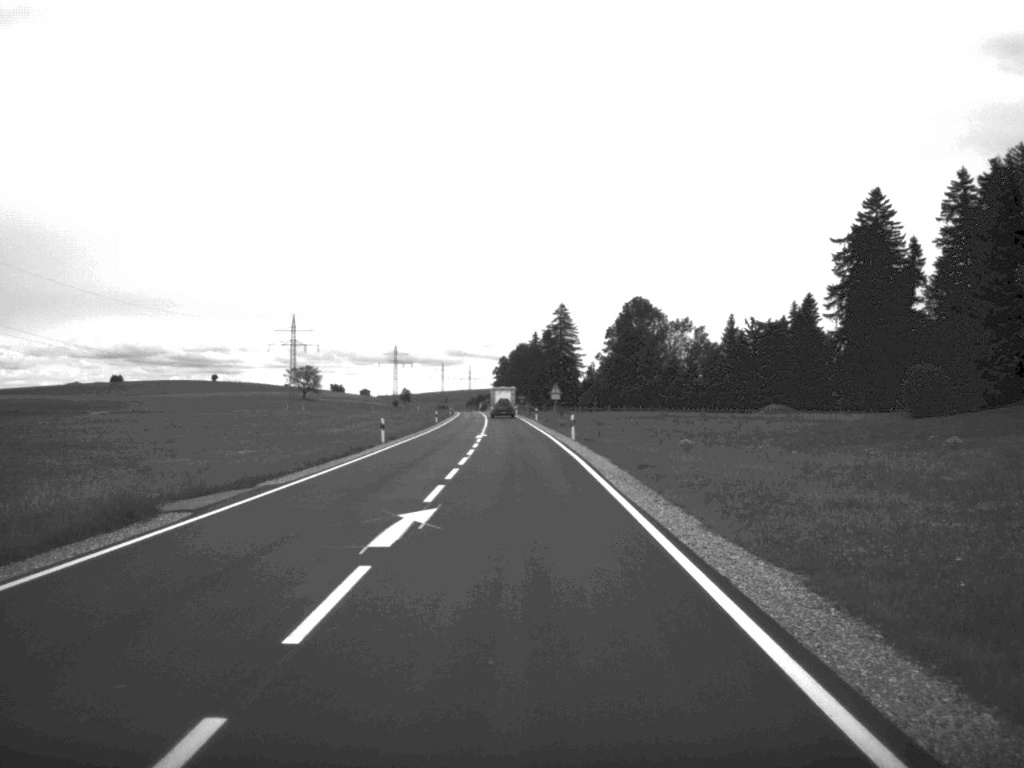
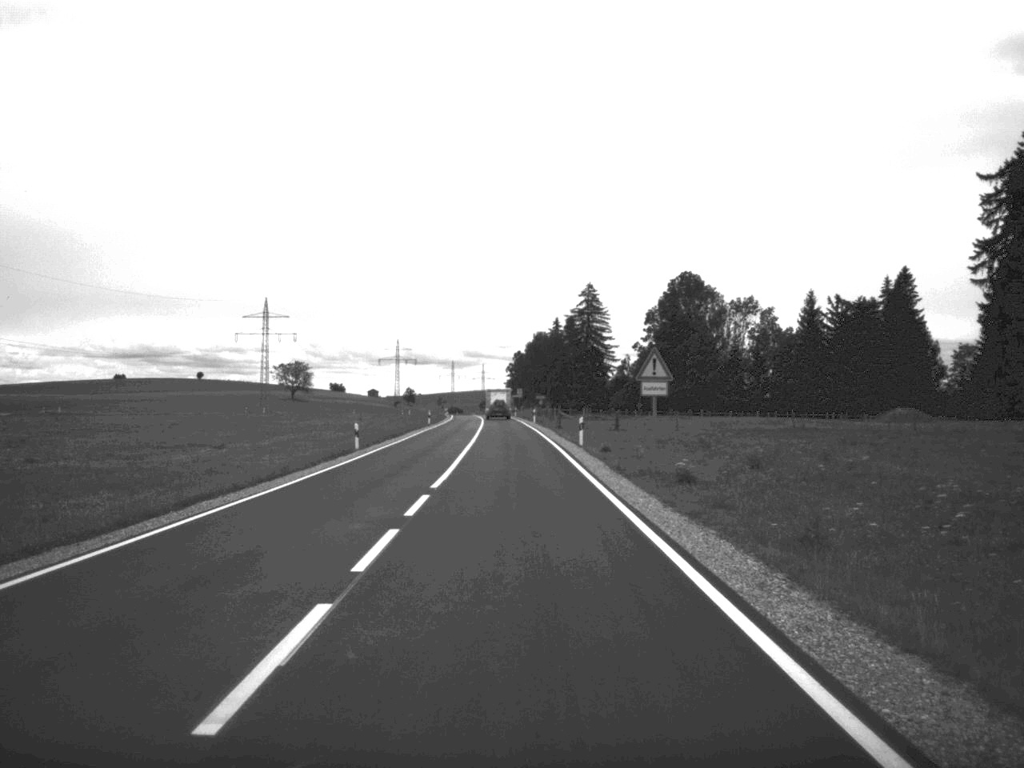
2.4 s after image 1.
(-0.5, +55.6) m; -1°
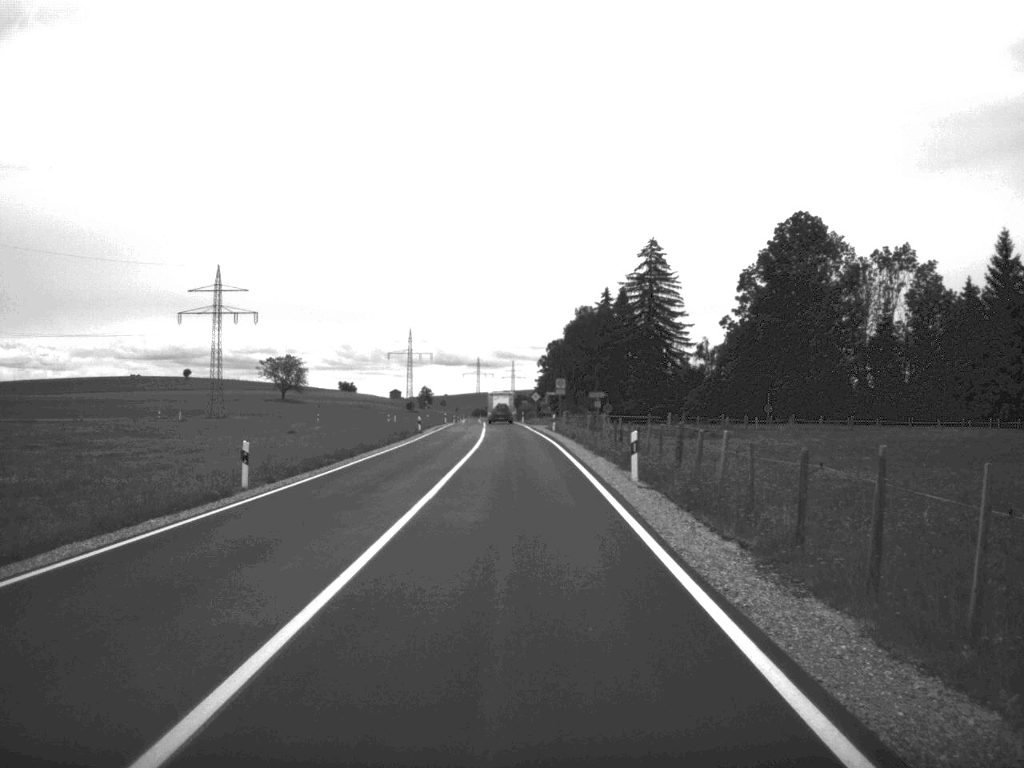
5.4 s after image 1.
(-0.9, +68.7) m; -2°
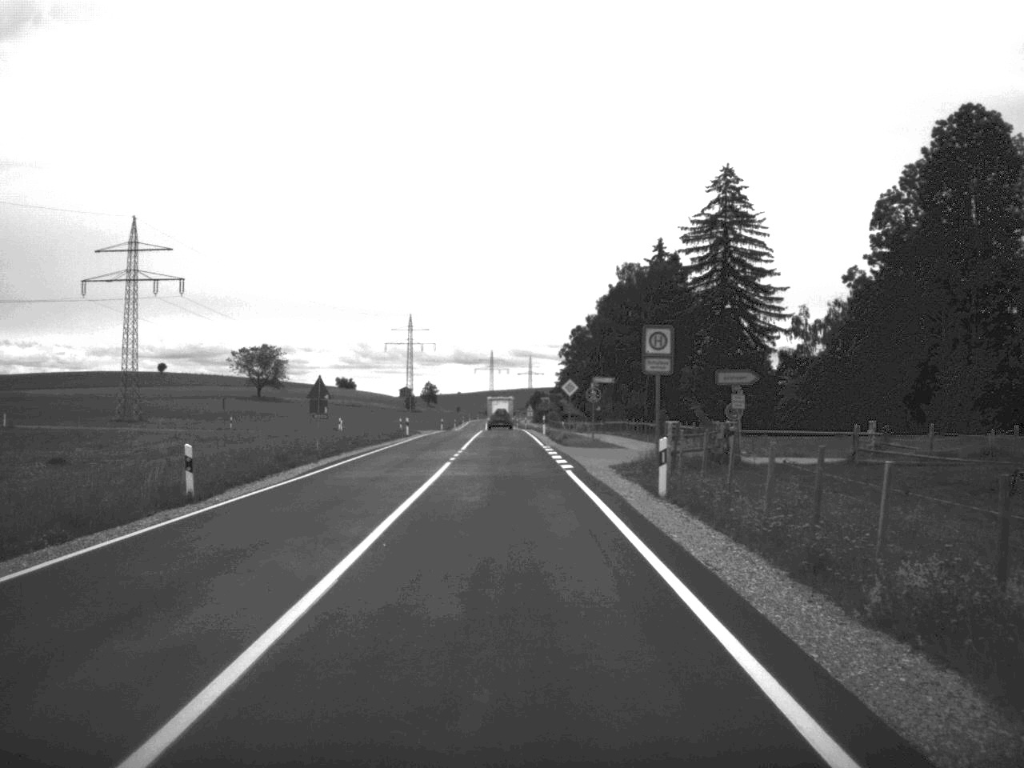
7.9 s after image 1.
(-0.4, +54.0) m; -1°
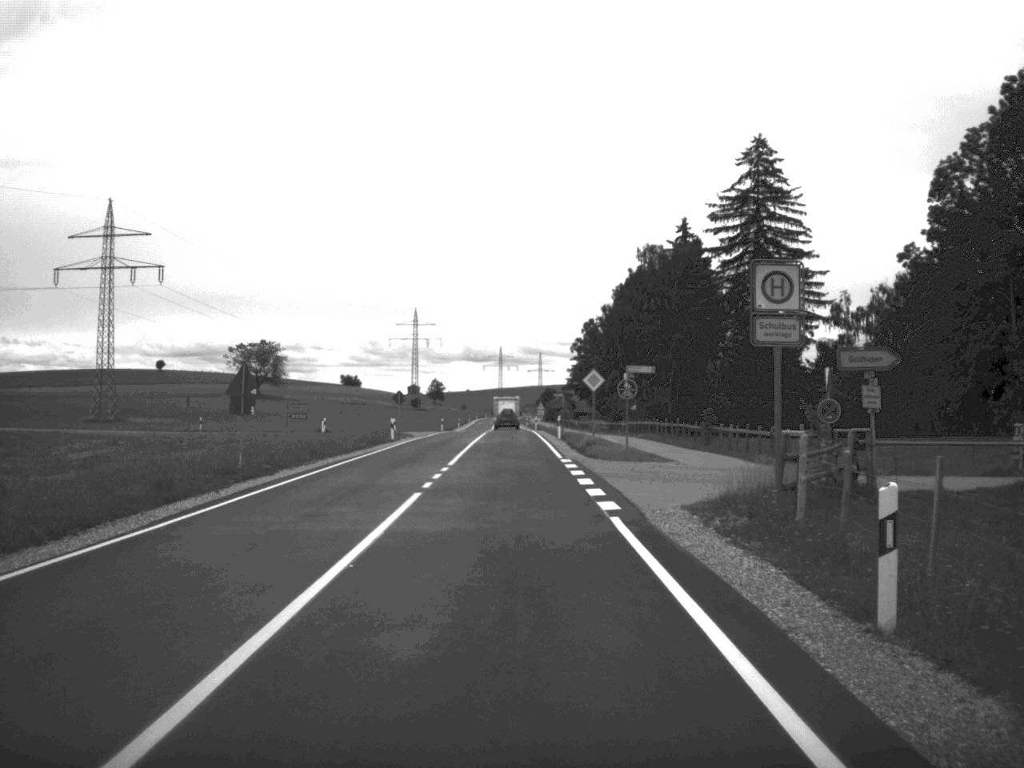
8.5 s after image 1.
(-0.1, +12.7) m; 0°
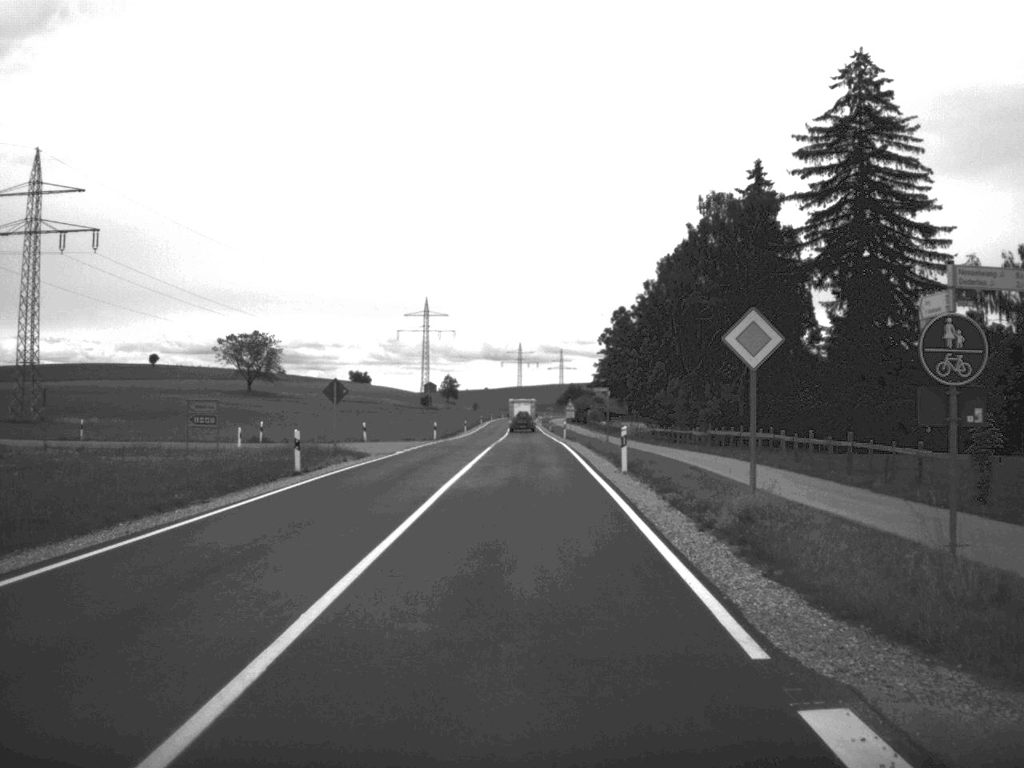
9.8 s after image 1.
(-0.3, +28.4) m; -1°
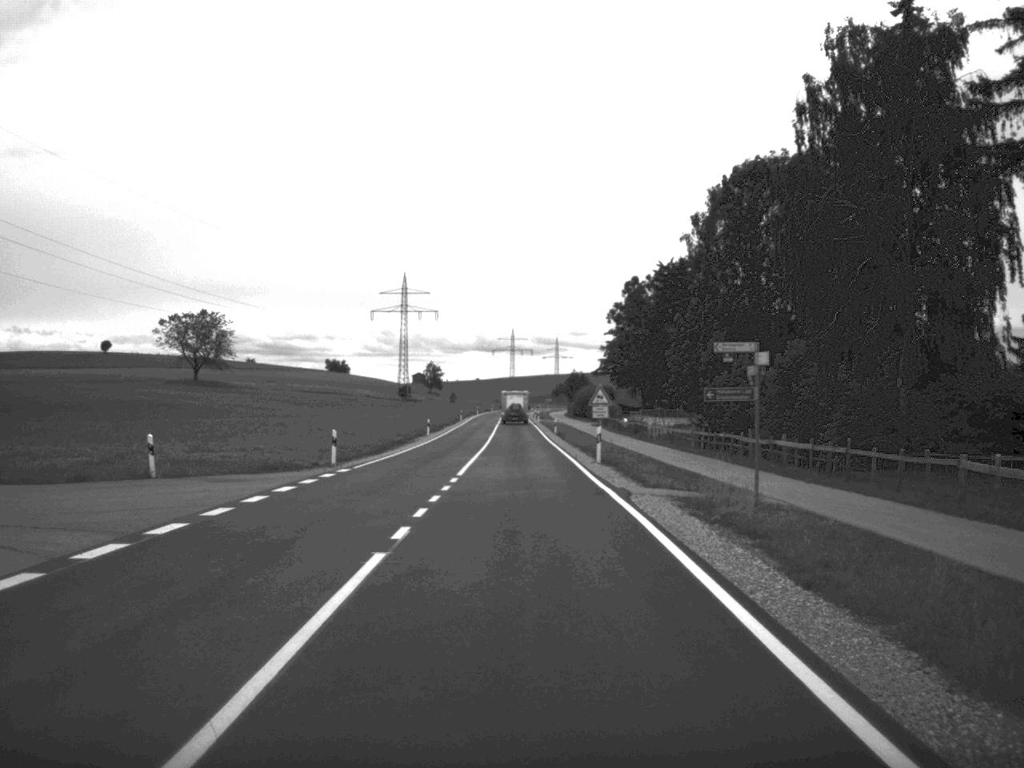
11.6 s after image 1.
(0.0, +38.2) m; 0°
